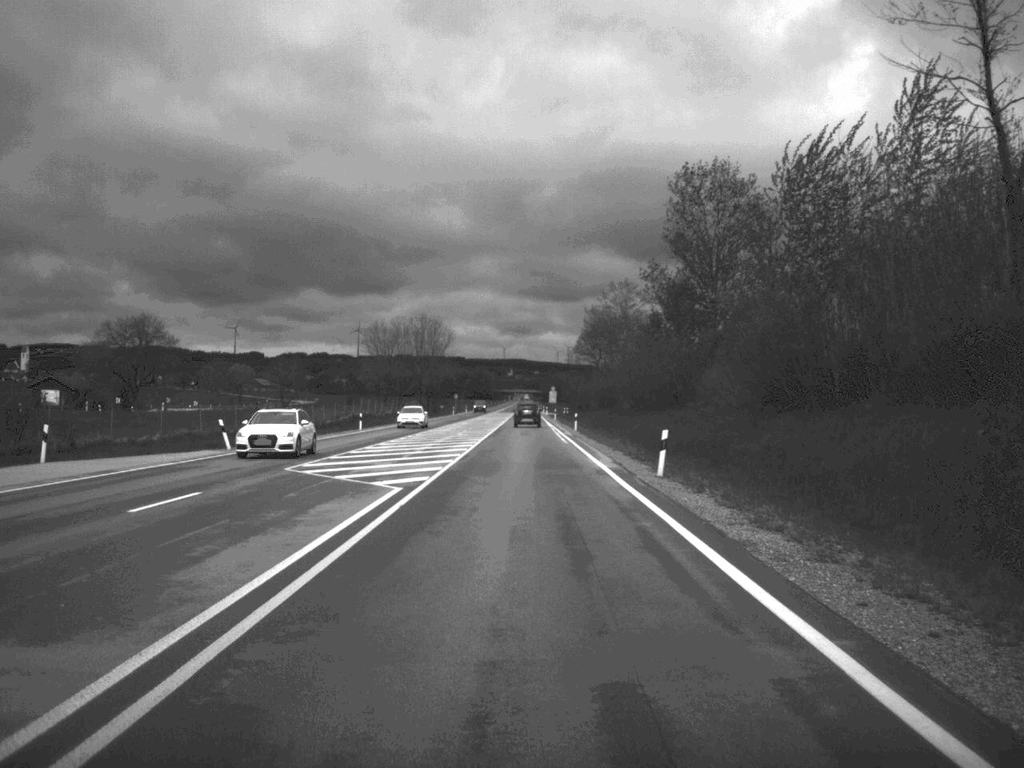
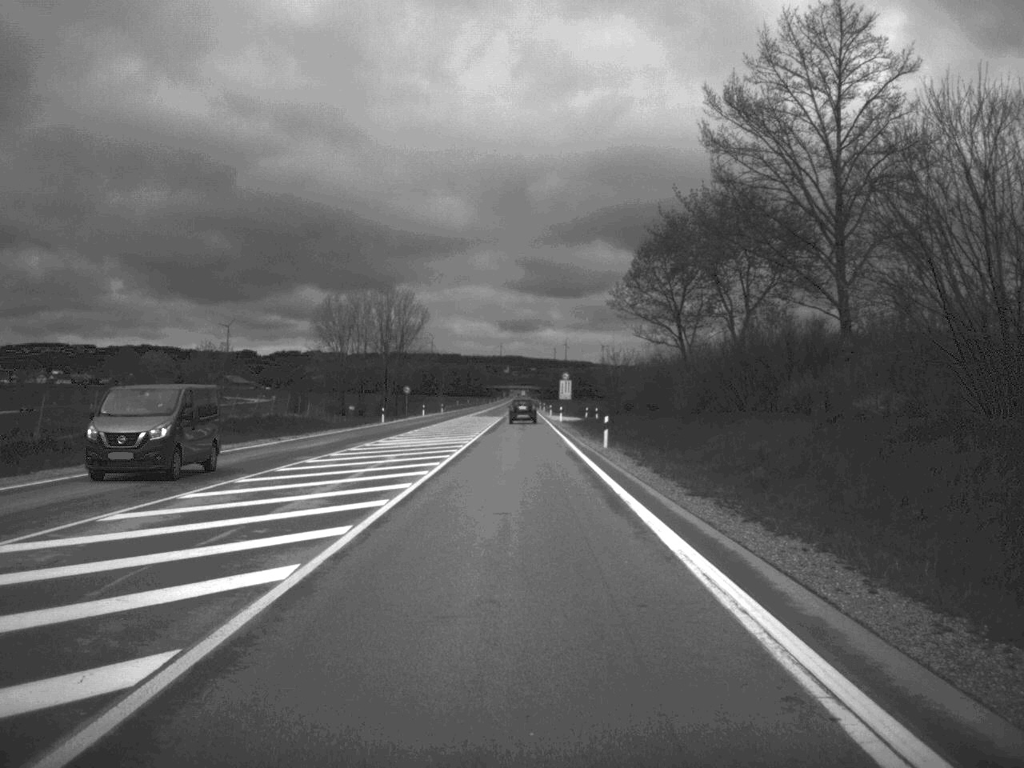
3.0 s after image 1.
(+0.1, +84.5) m; 0°
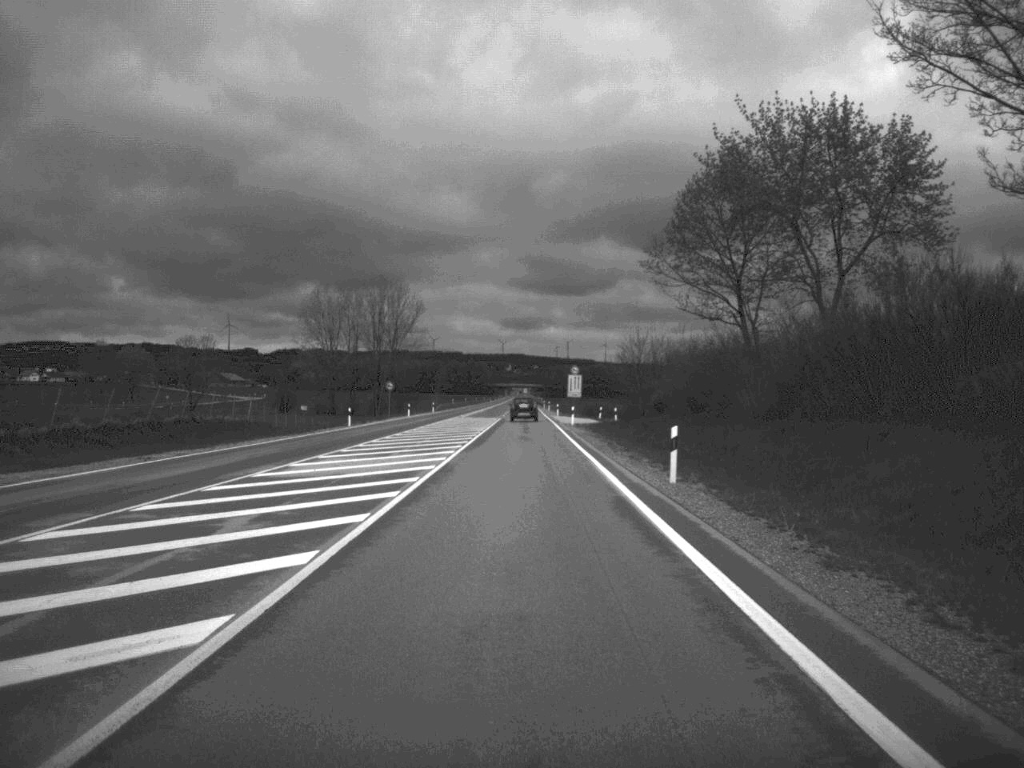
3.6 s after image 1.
(0.0, +19.0) m; 0°
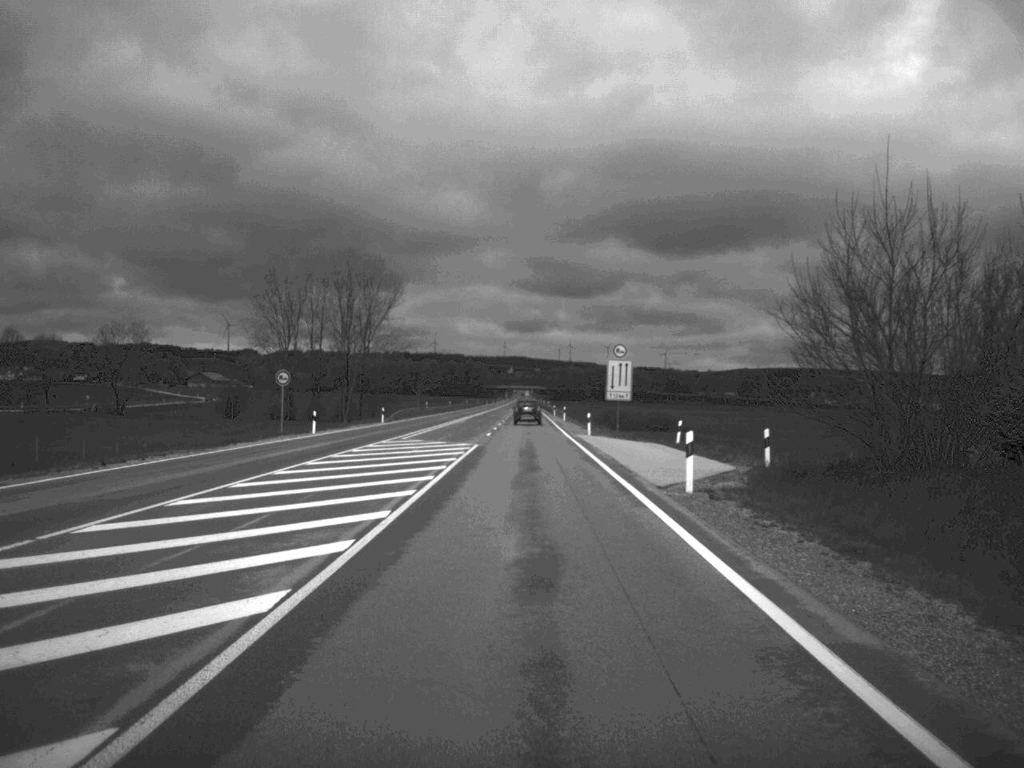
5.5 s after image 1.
(-0.1, +51.5) m; 0°
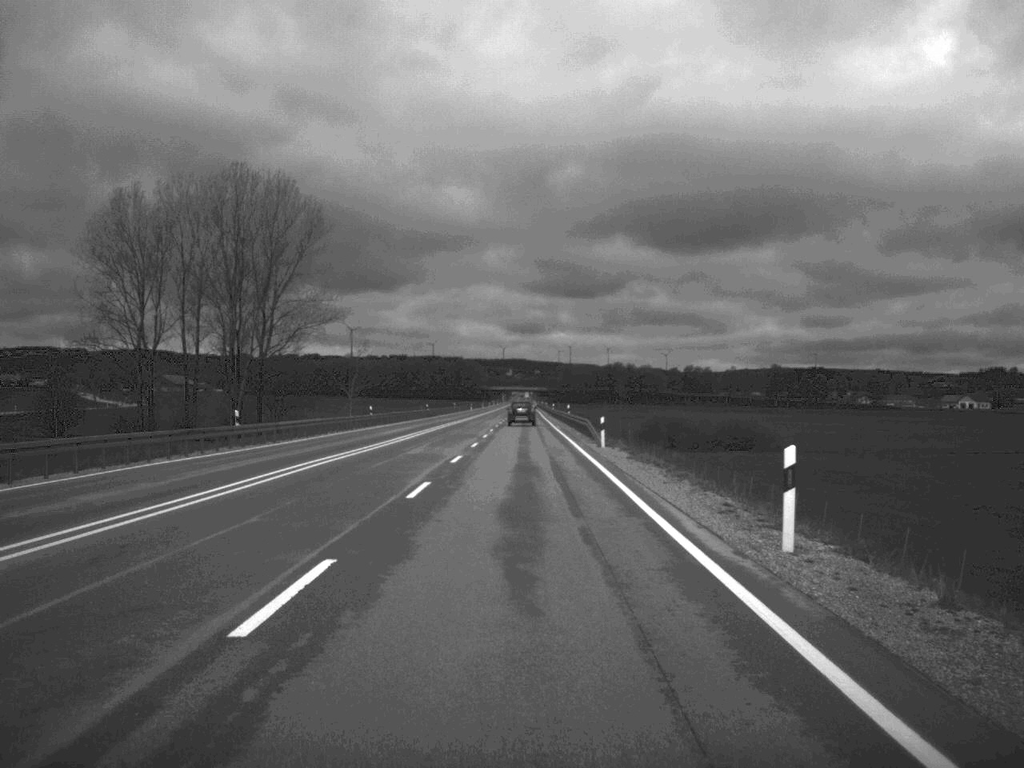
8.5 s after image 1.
(+0.2, +84.8) m; 0°
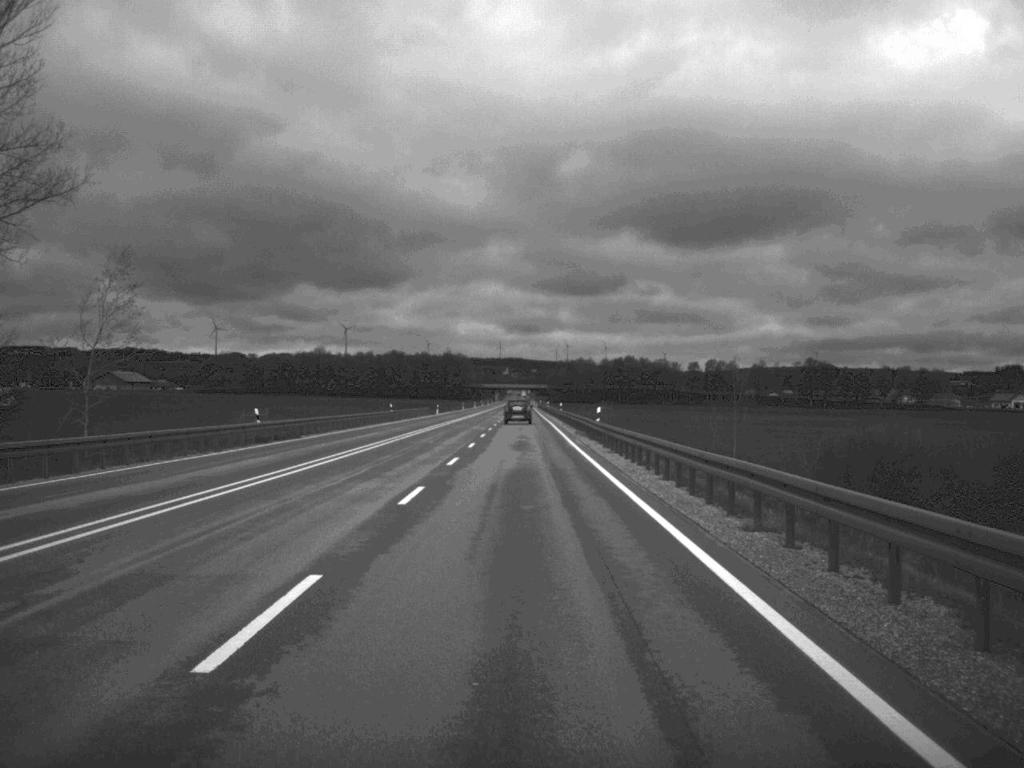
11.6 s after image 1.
(-0.1, +84.7) m; 0°
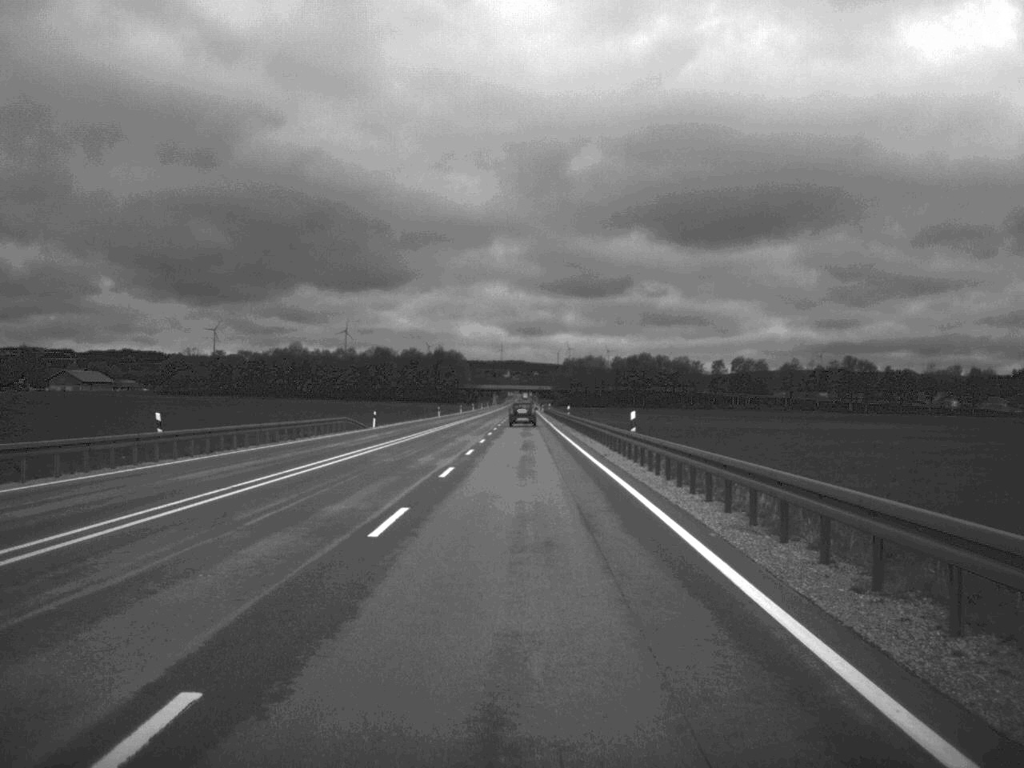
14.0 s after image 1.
(-0.2, +64.5) m; 0°
